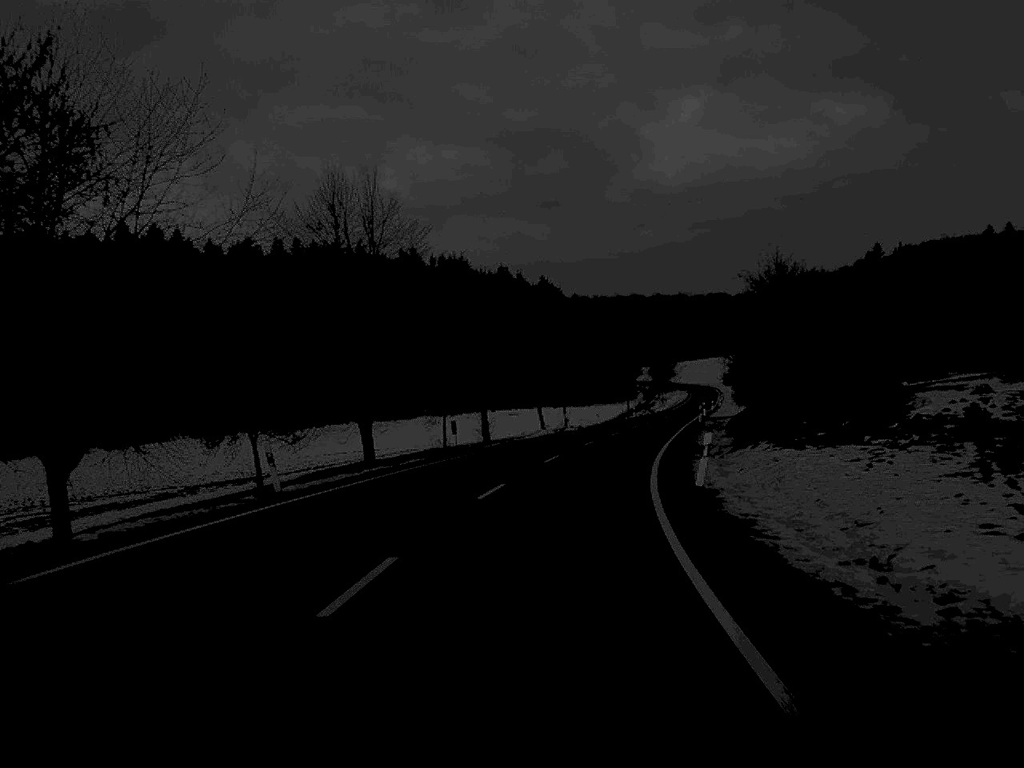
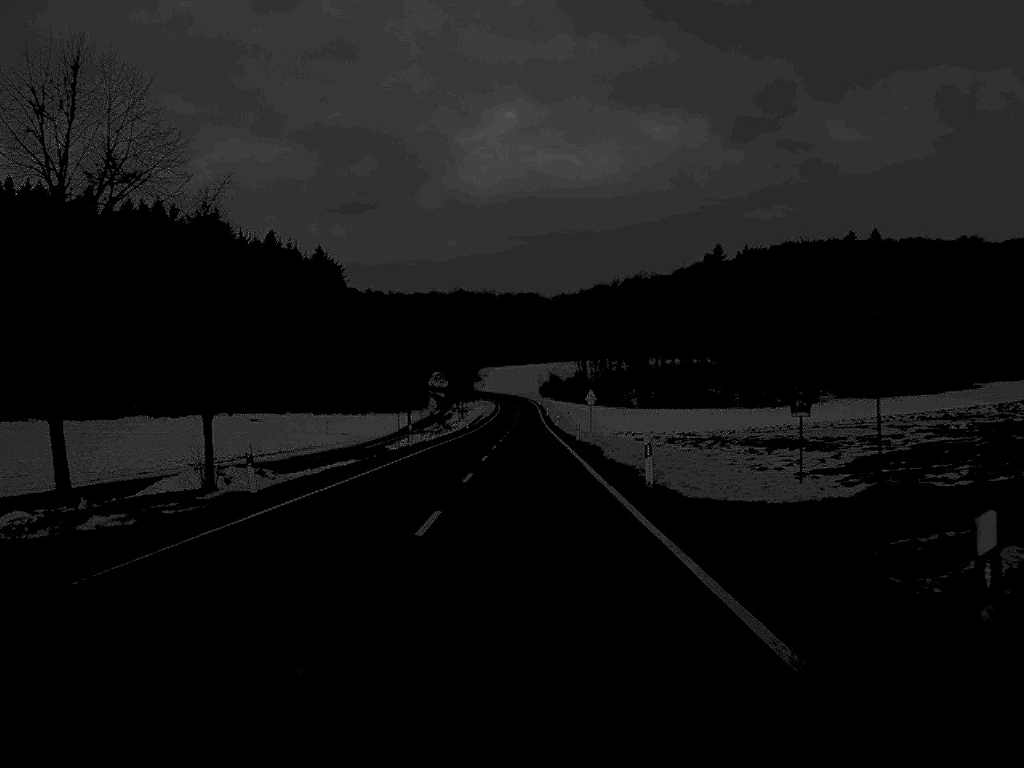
(+6.2, +64.6) m; +9°
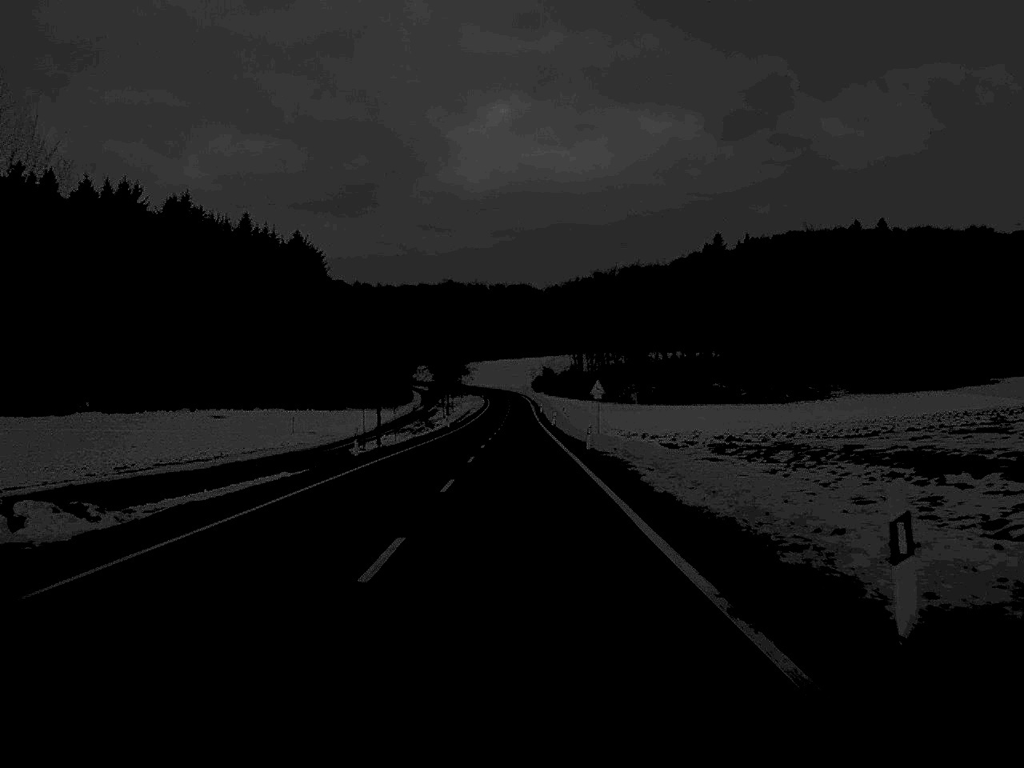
(+0.1, +16.2) m; 0°
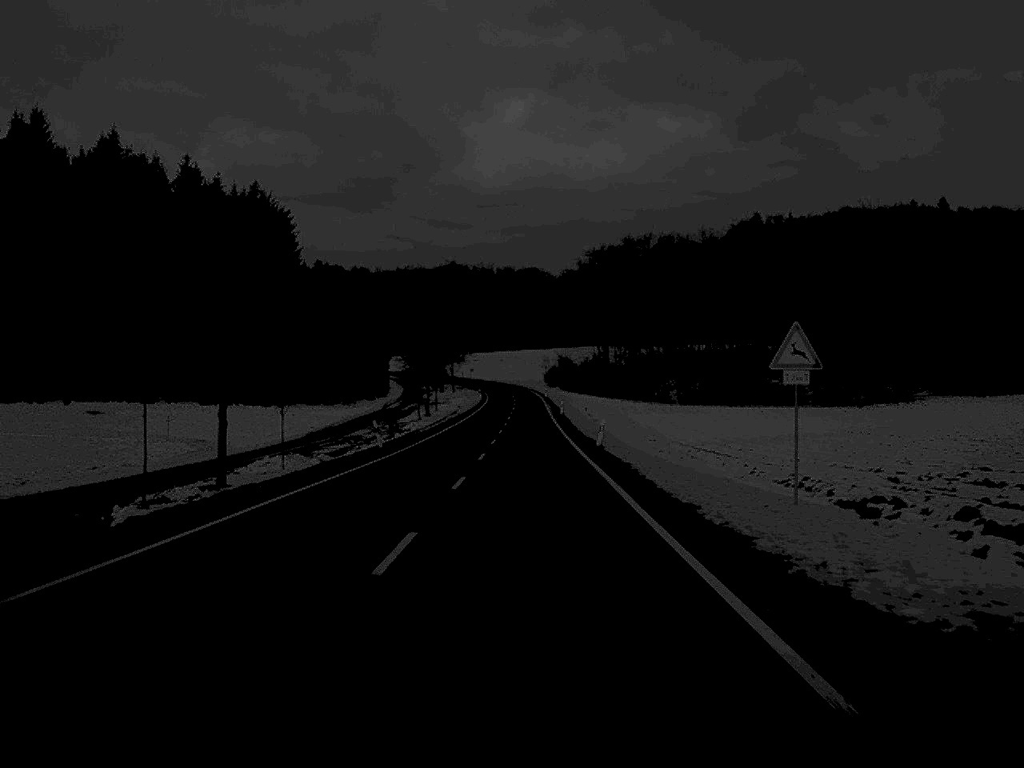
(-0.2, +47.5) m; 0°
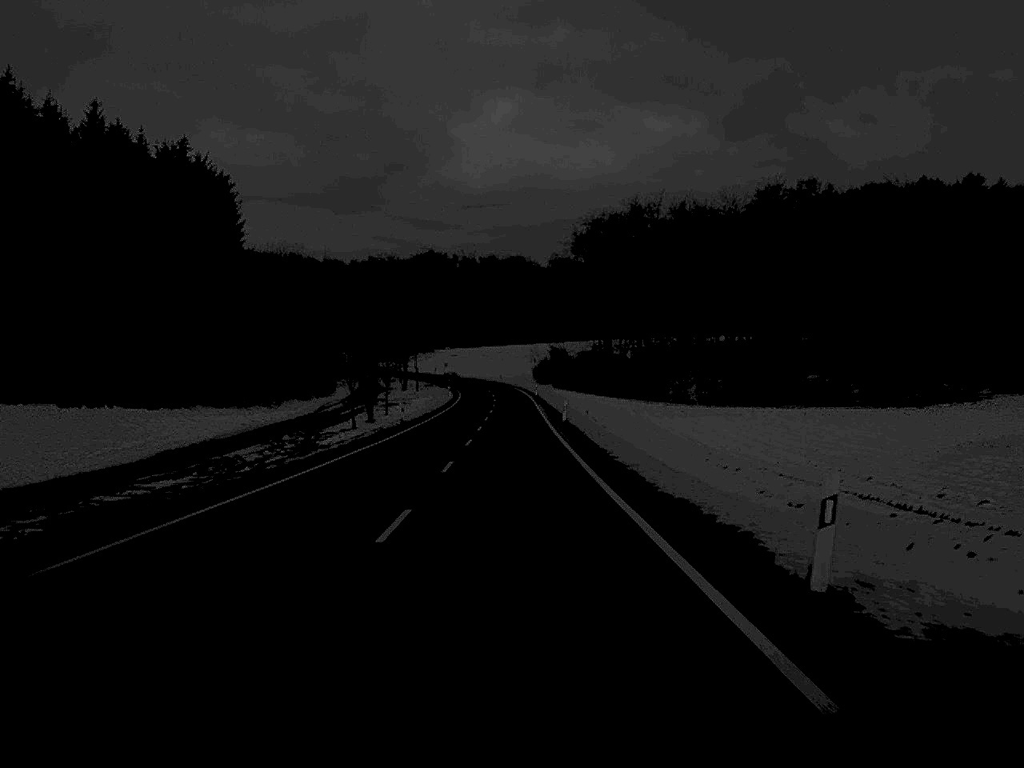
(+0.2, +33.8) m; +1°
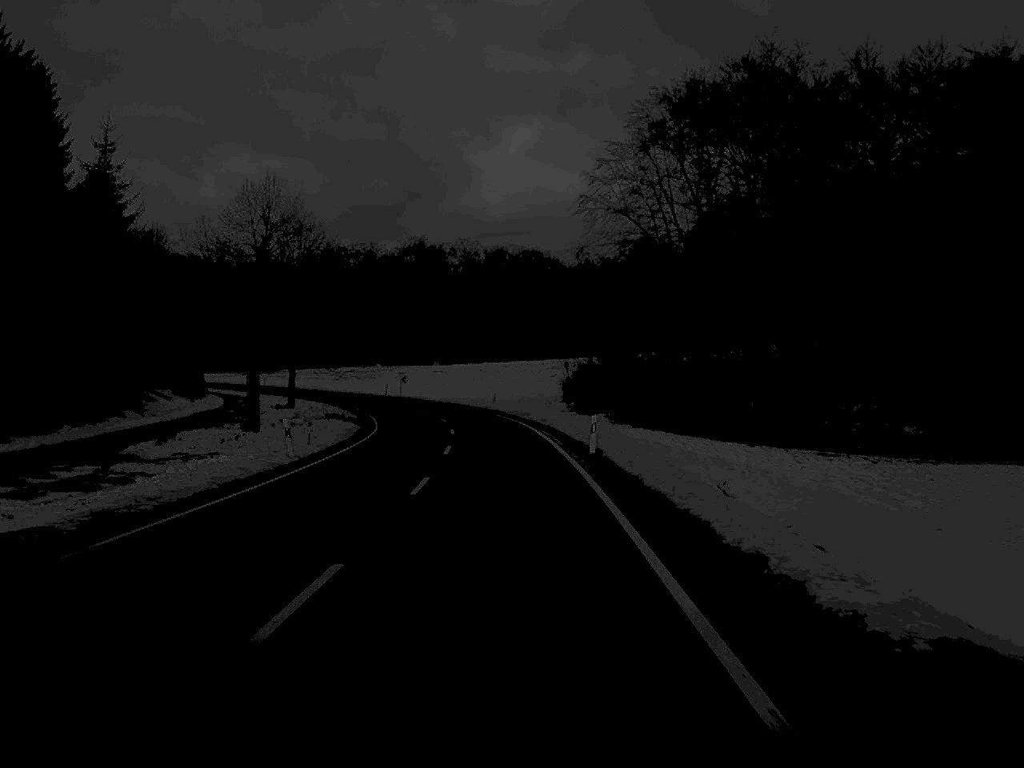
(-0.3, +77.2) m; -1°
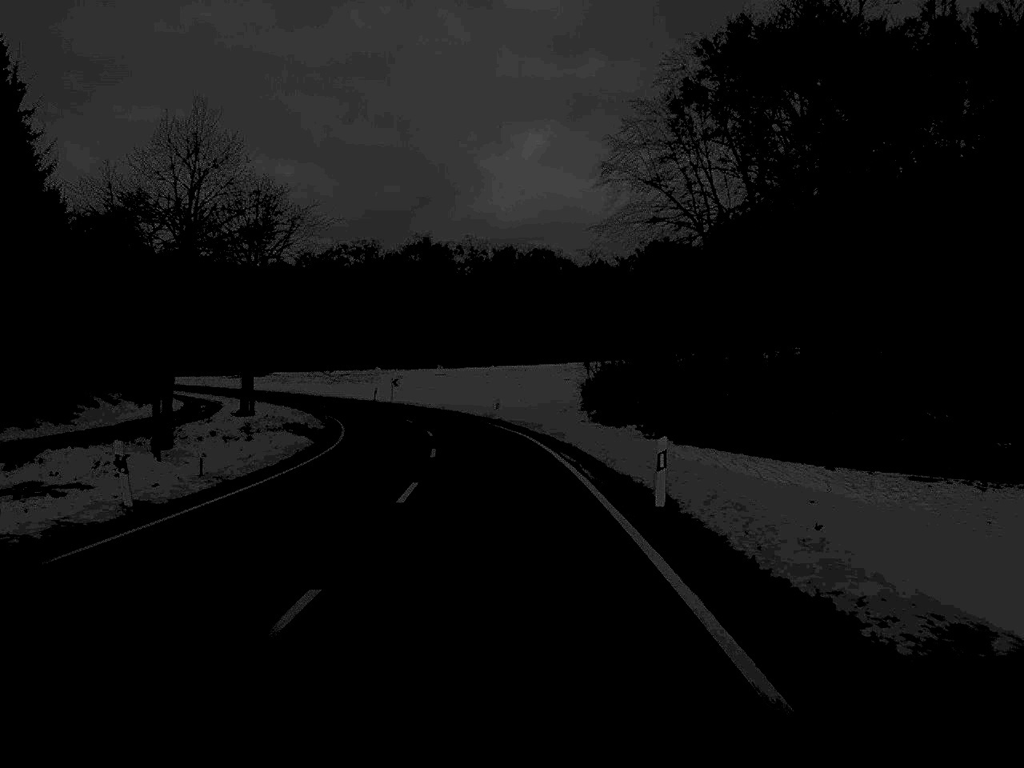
(0.0, +13.5) m; 0°
